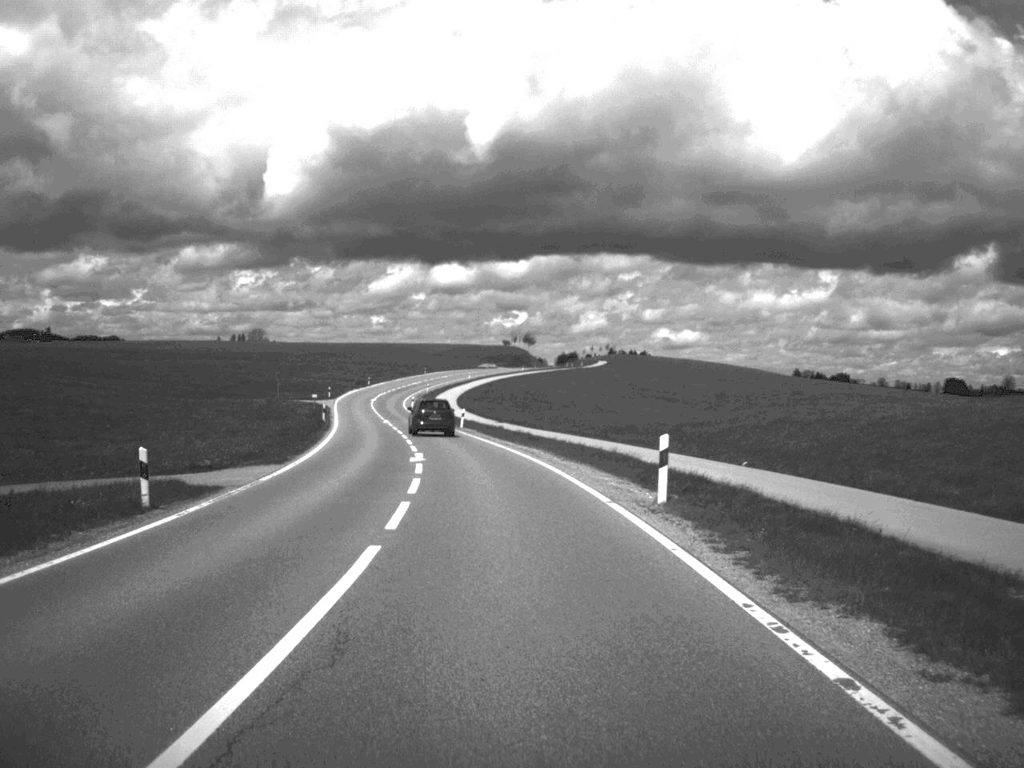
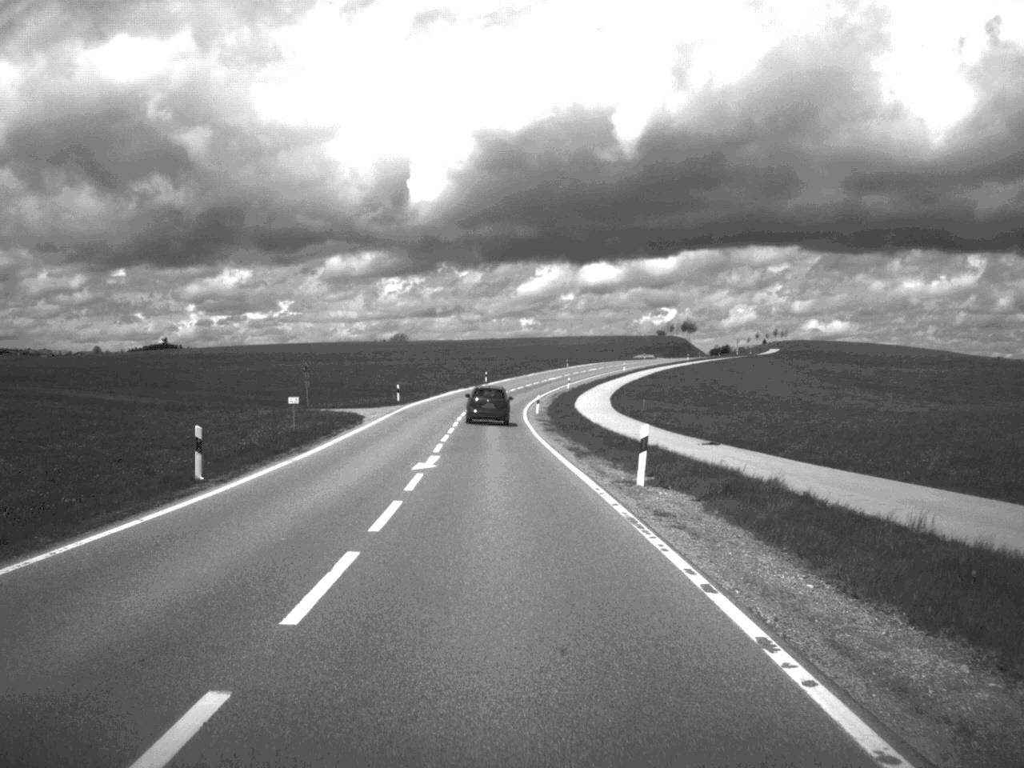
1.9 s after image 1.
(-2.9, +48.4) m; -7°
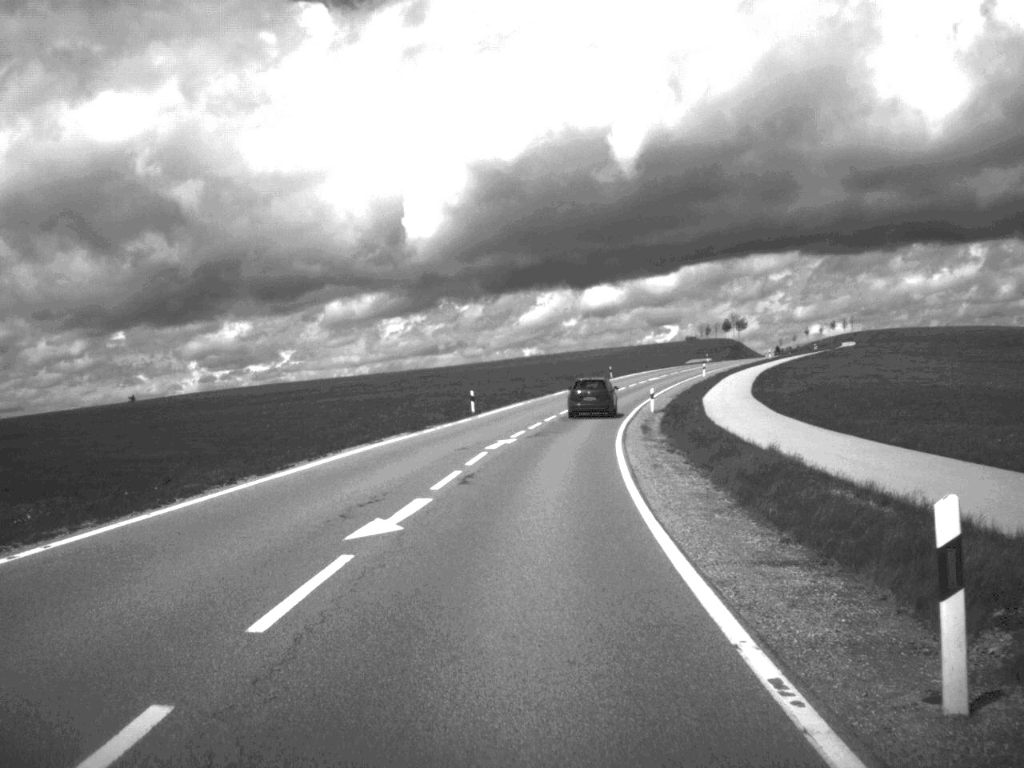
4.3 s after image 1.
(-1.4, +65.7) m; 0°
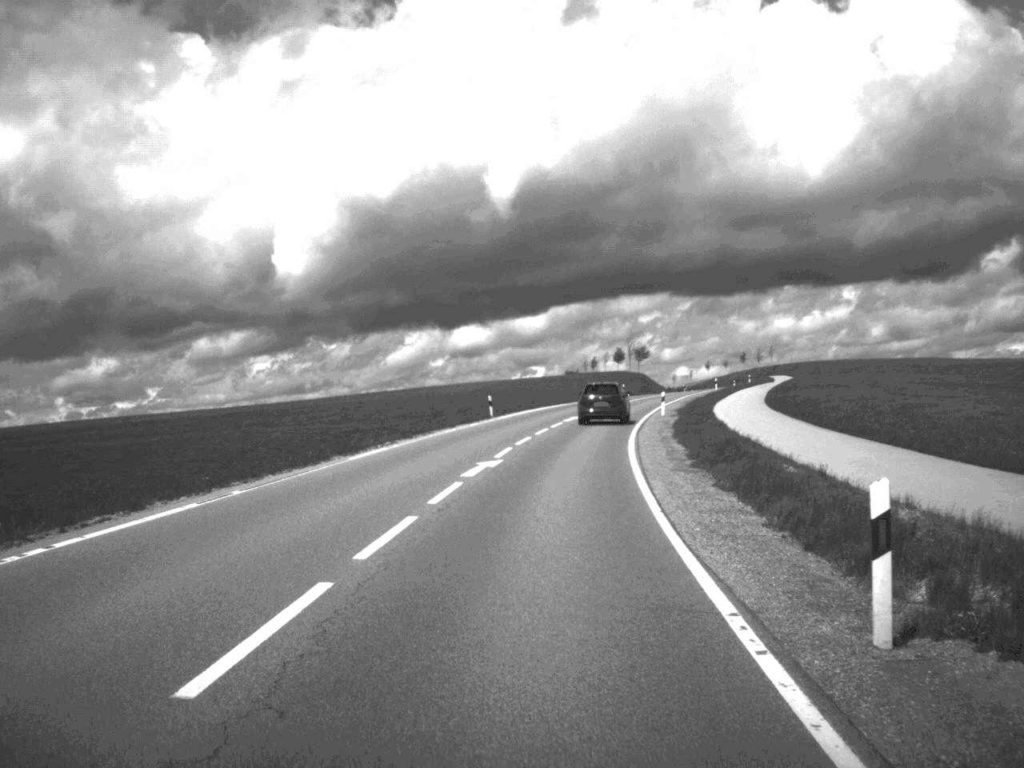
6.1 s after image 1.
(+2.4, +48.2) m; +6°
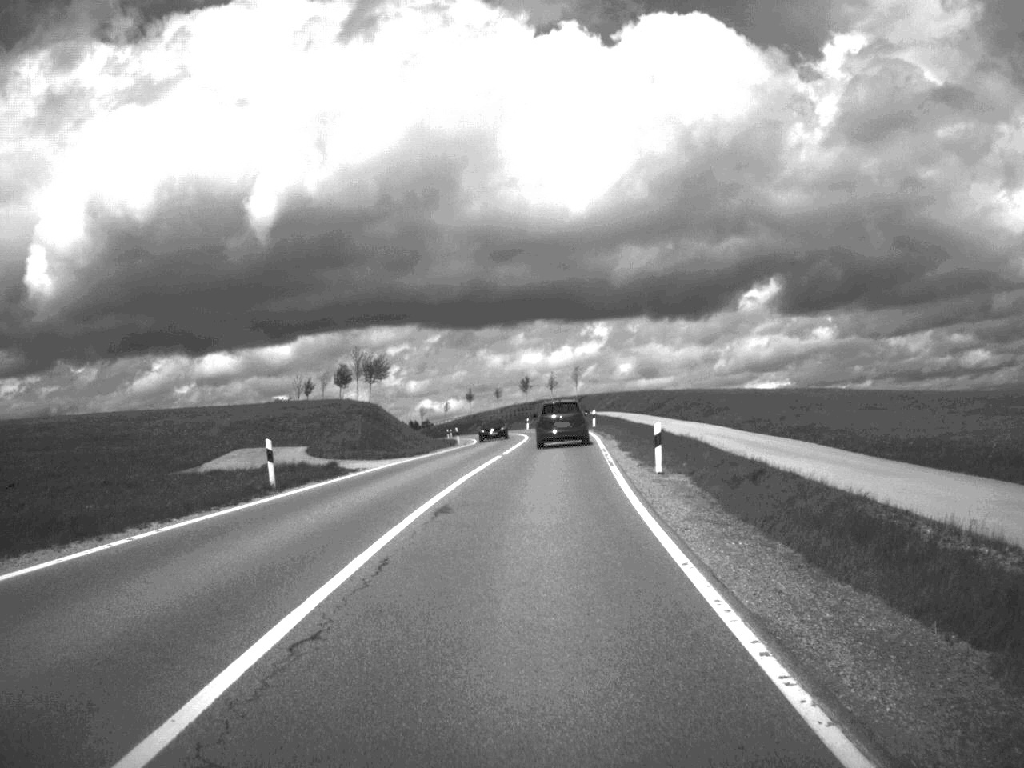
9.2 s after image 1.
(+7.8, +79.8) m; +11°
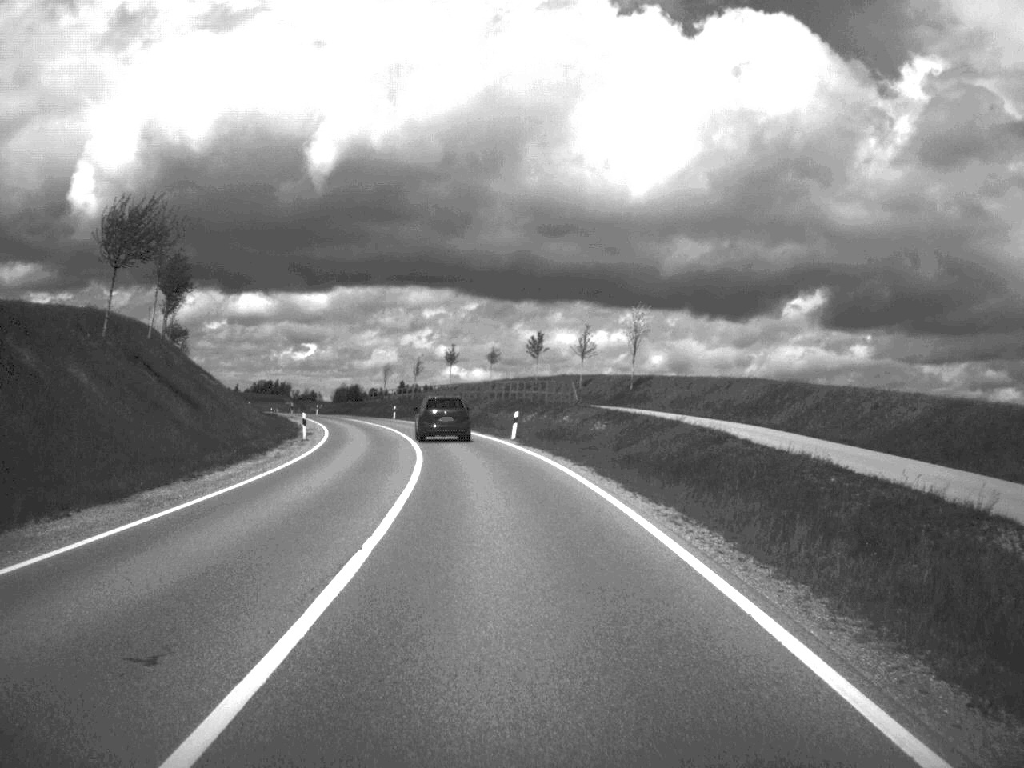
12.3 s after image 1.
(+1.2, +75.8) m; -1°
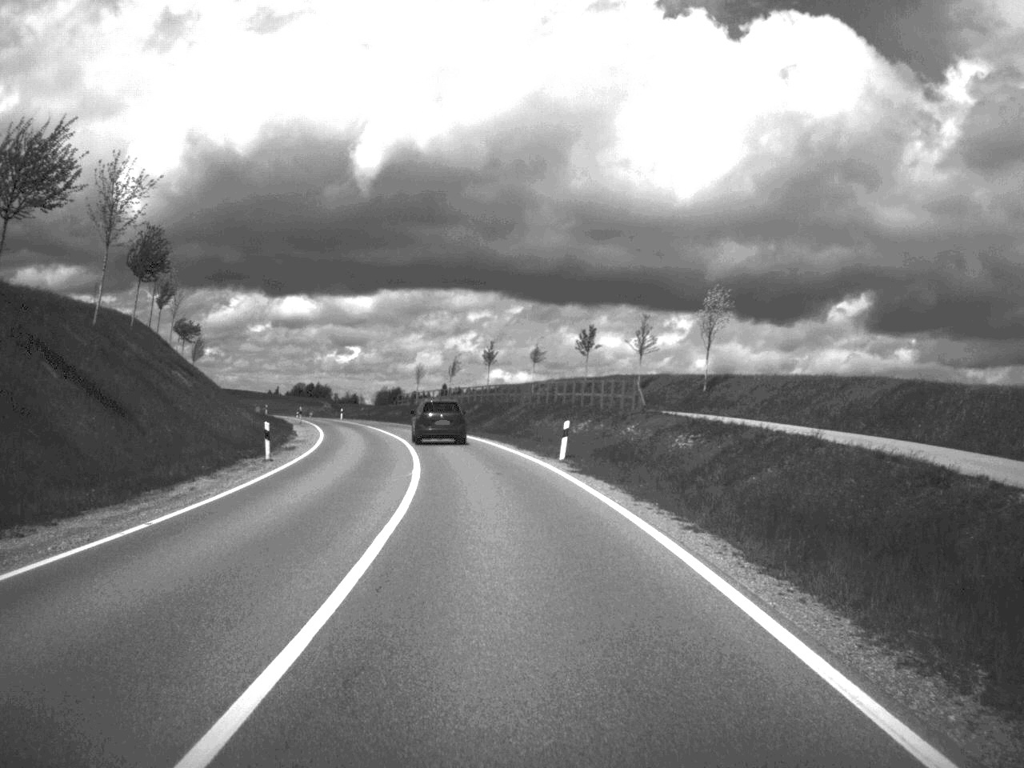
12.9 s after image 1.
(-0.2, +13.8) m; -2°
